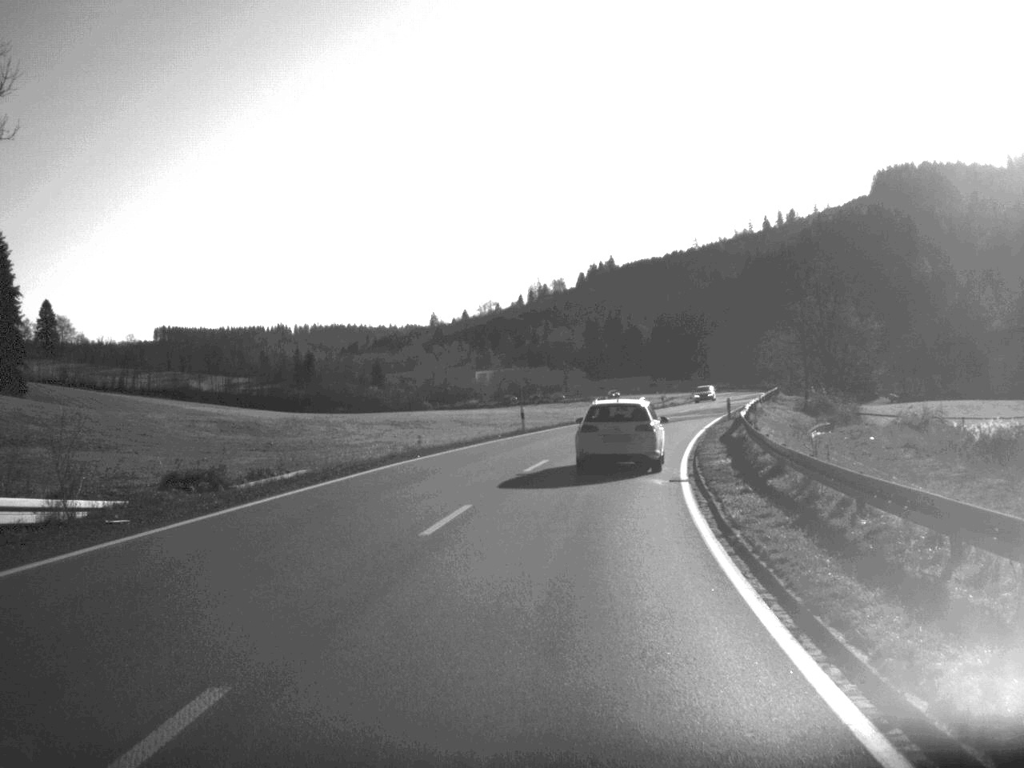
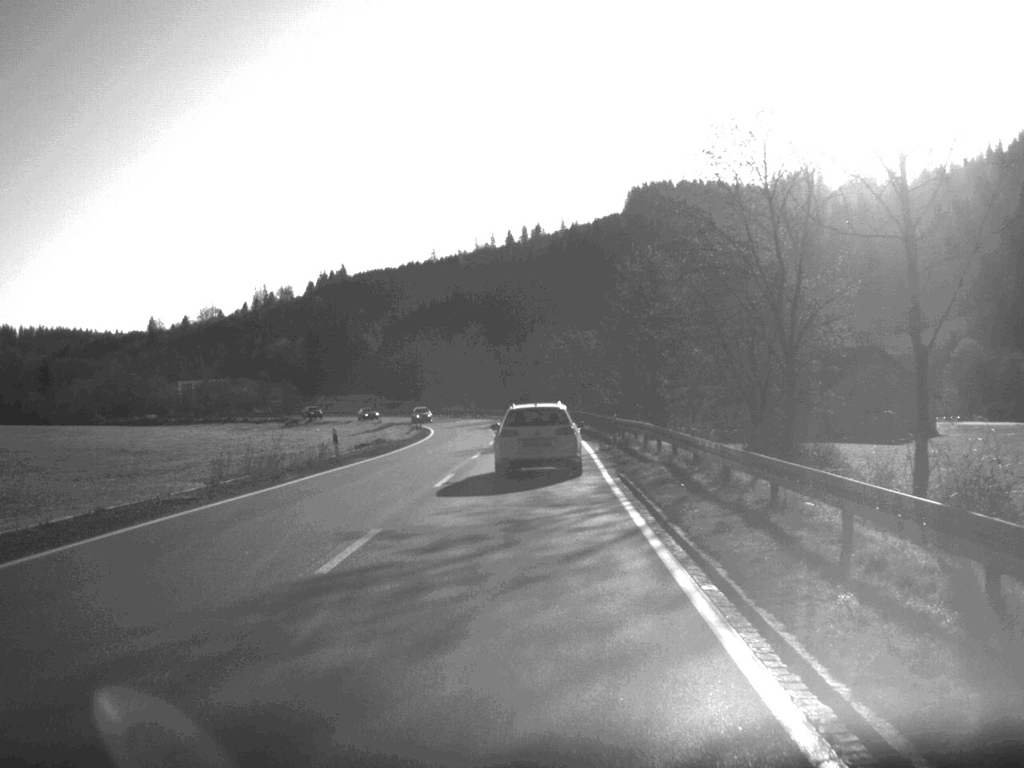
(+8.0, +61.8) m; +12°
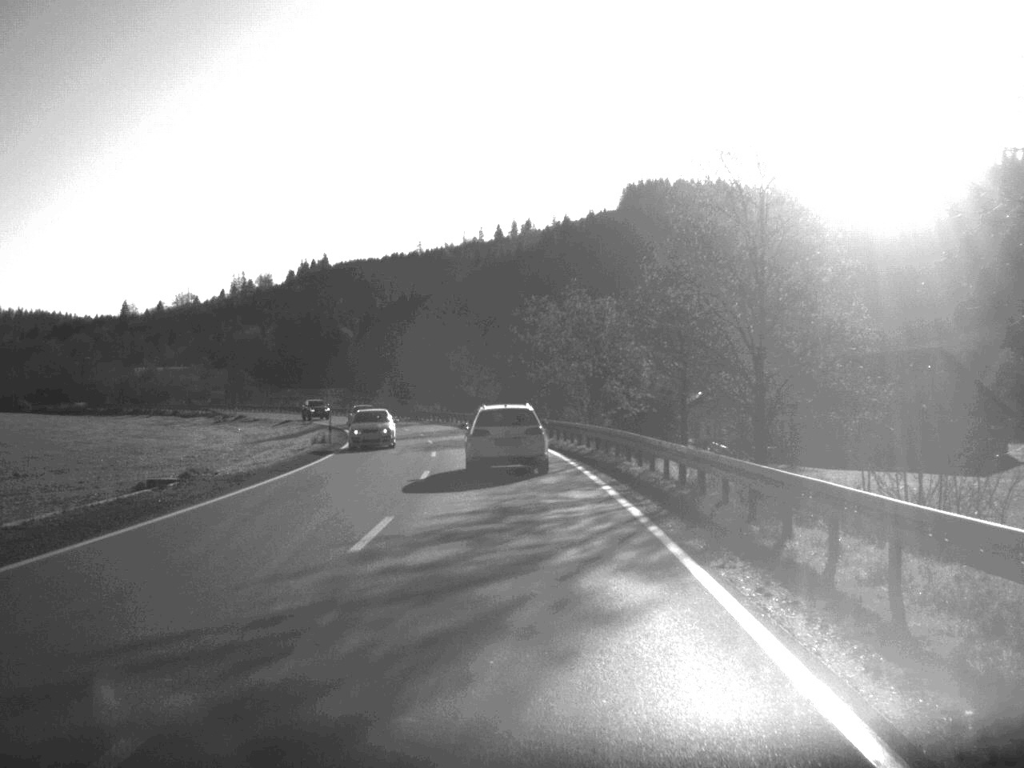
(+0.3, +33.9) m; +1°
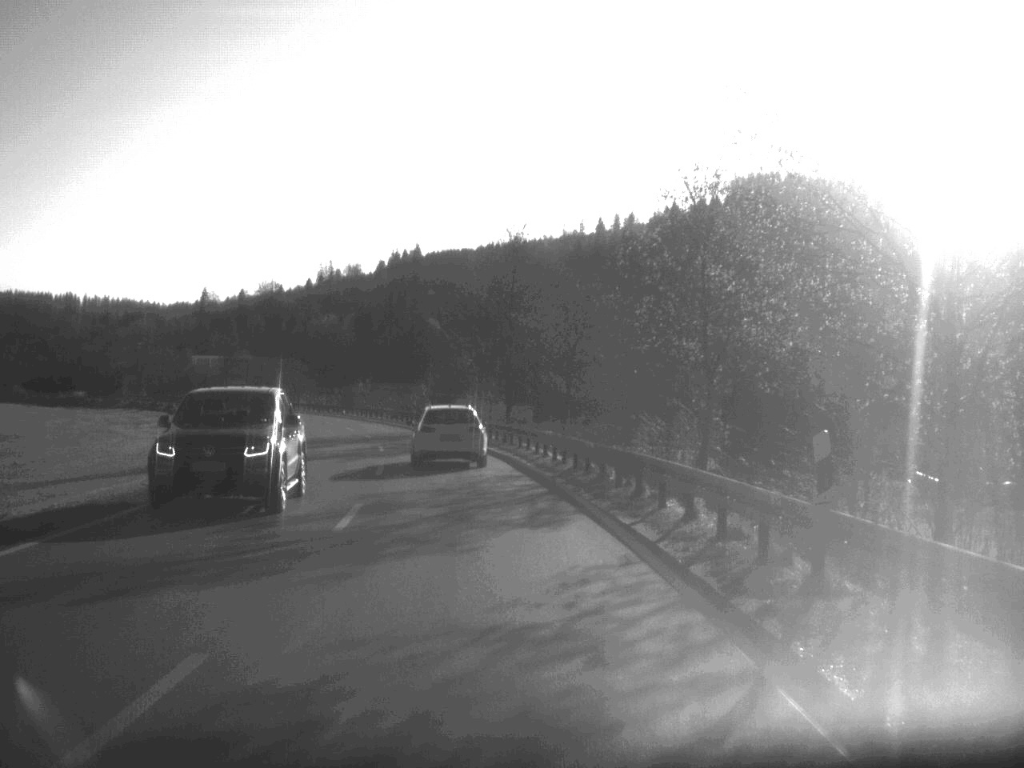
(-1.4, +45.5) m; -5°
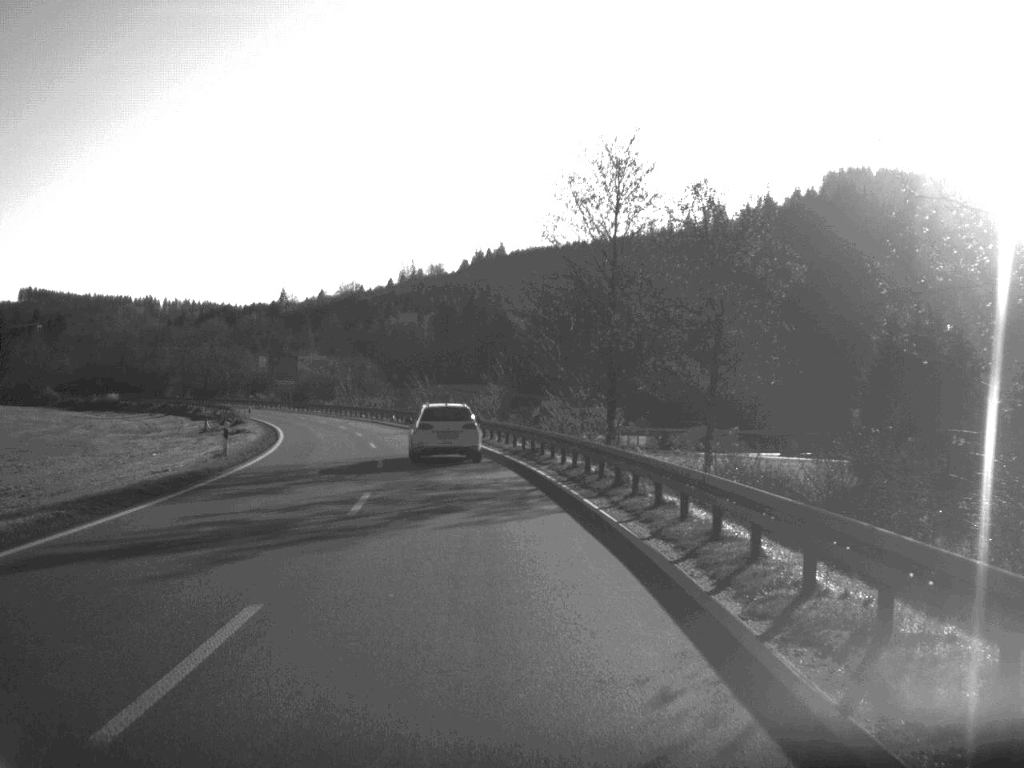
(-0.7, +21.9) m; -4°
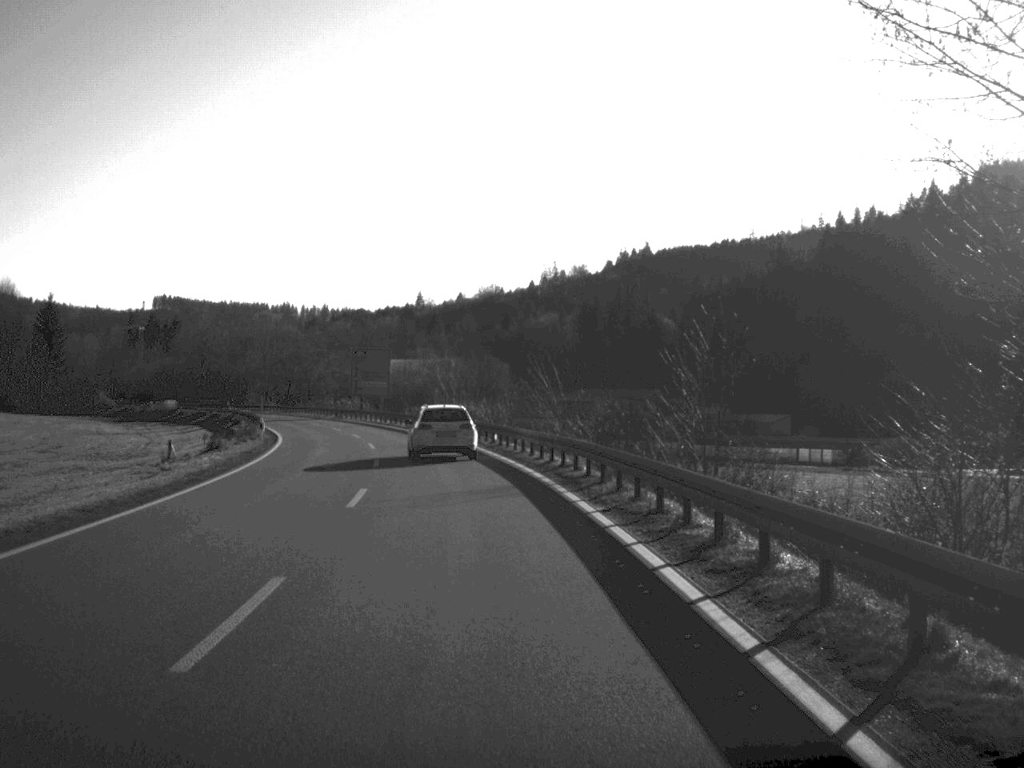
(-1.9, +34.2) m; -6°
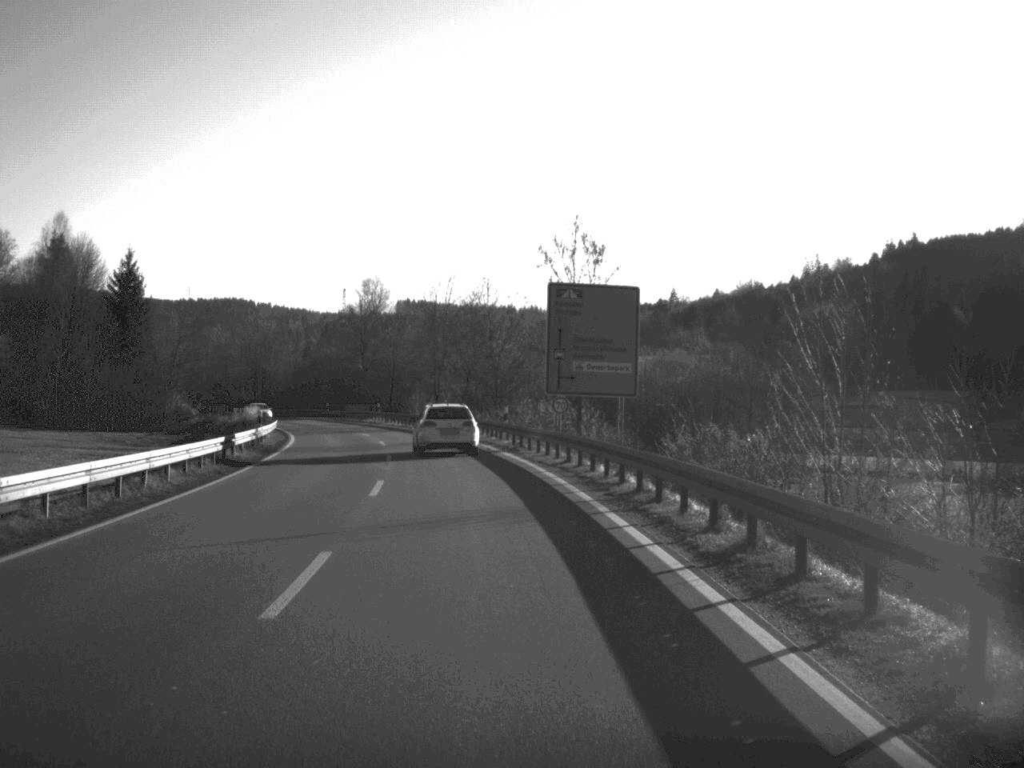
(-5.8, +57.5) m; -11°
